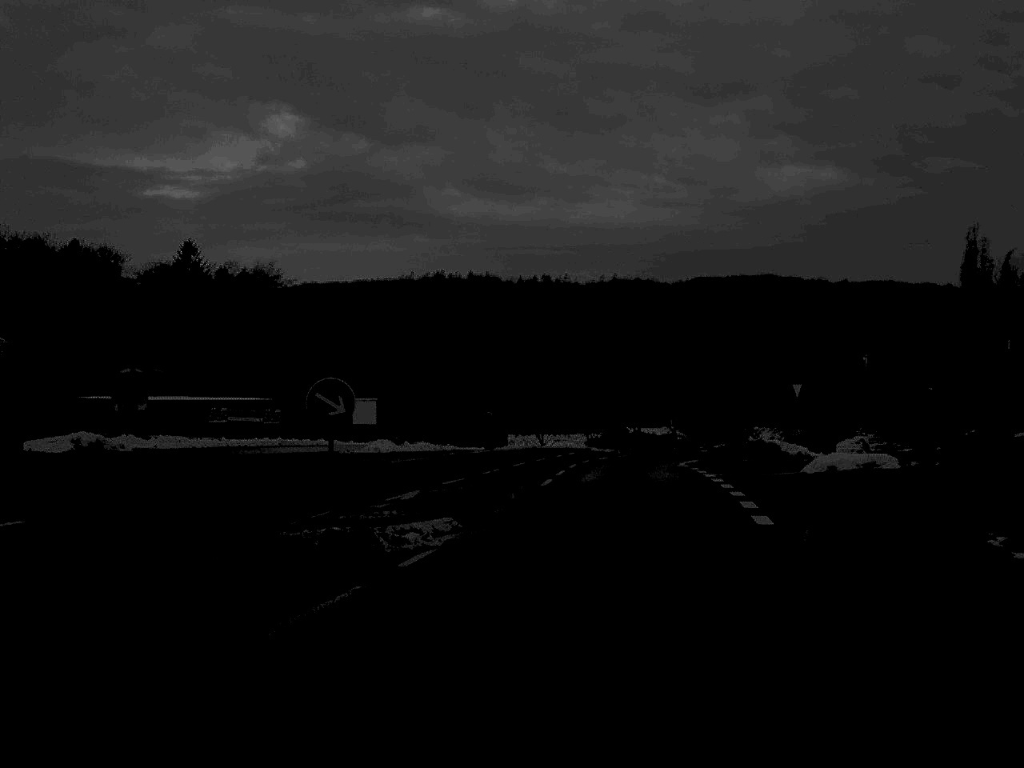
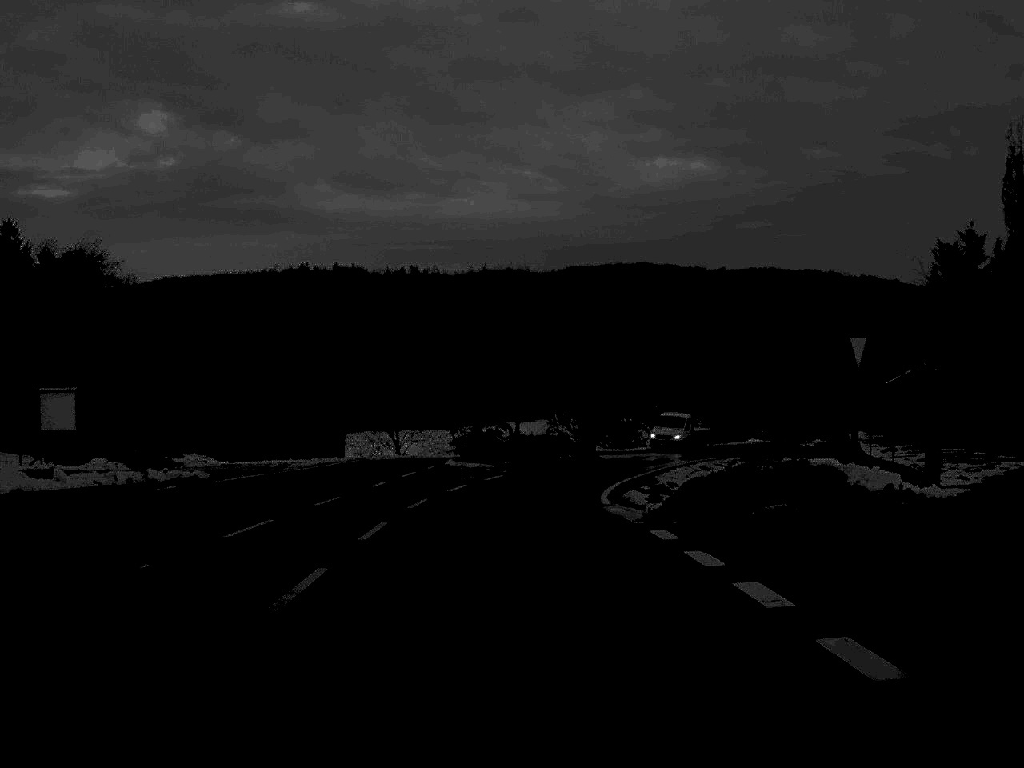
(+1.7, +23.5) m; +6°
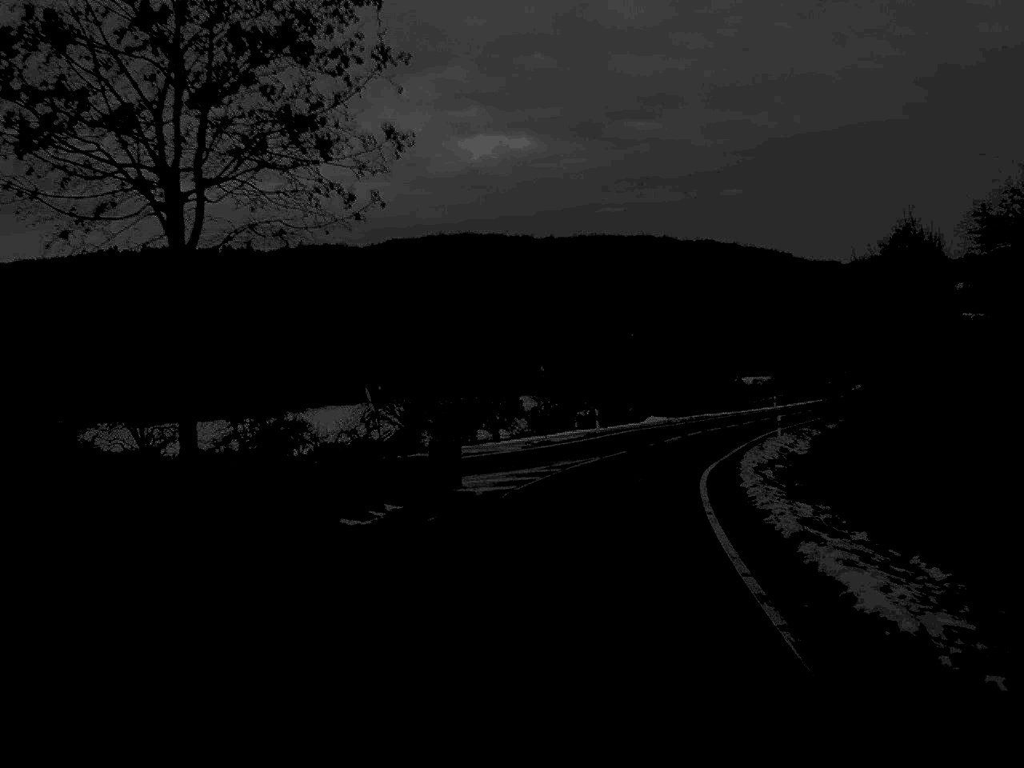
(+1.2, +35.6) m; +8°
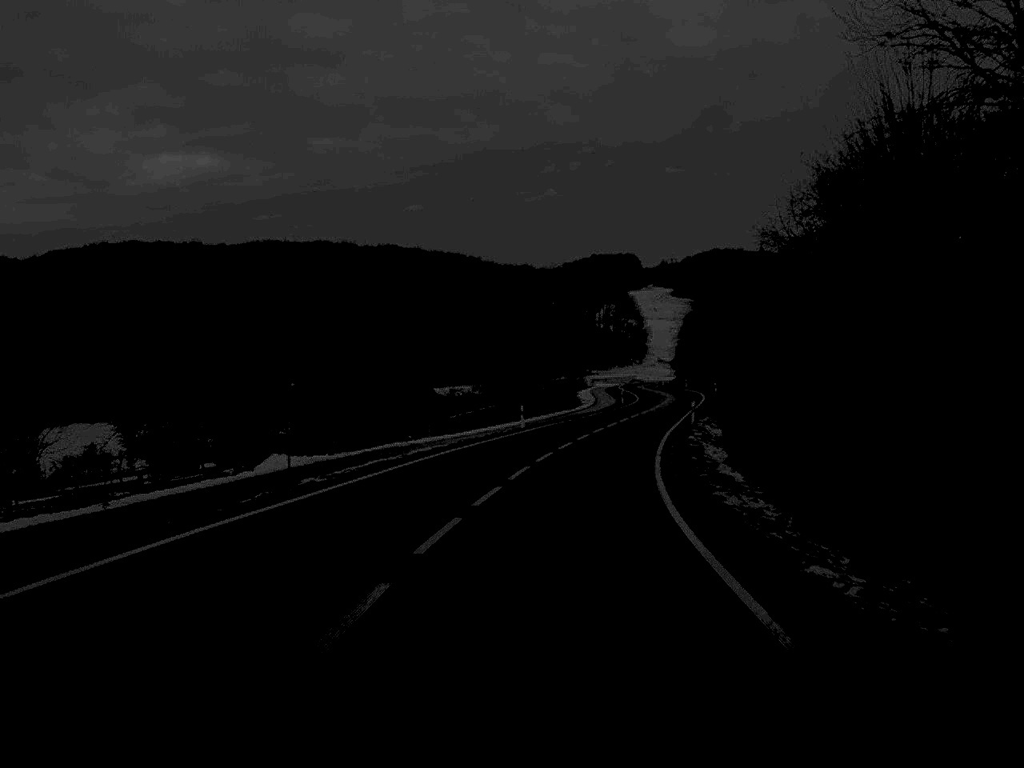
(+6.1, +46.6) m; +14°
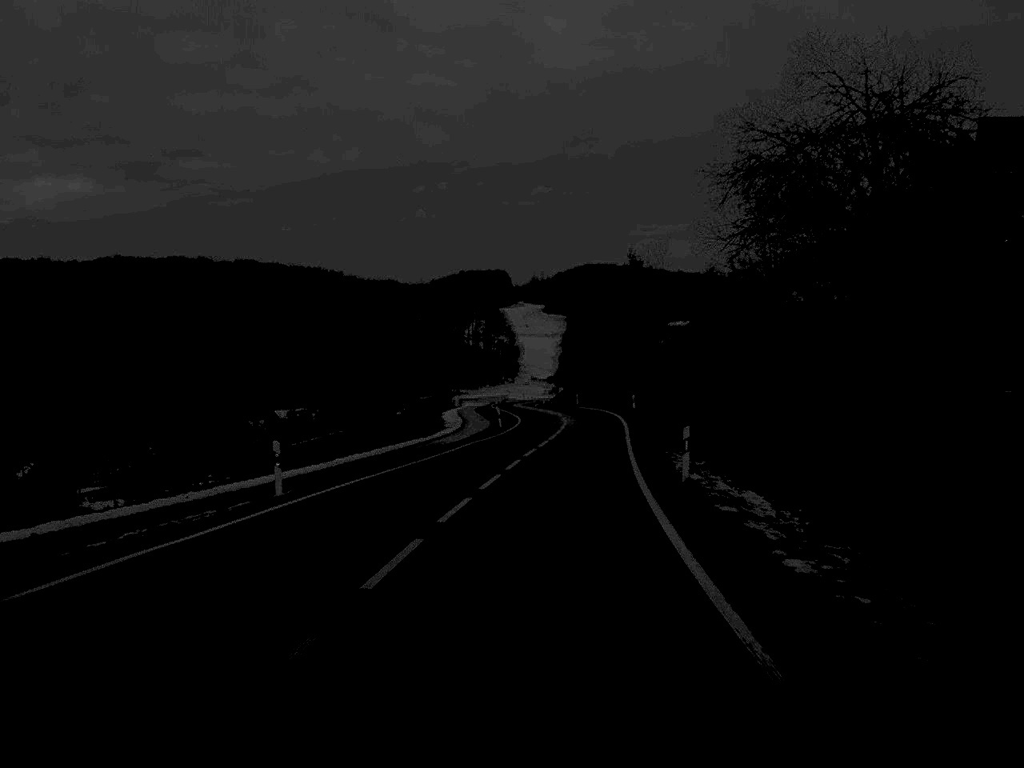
(+1.8, +31.7) m; +6°
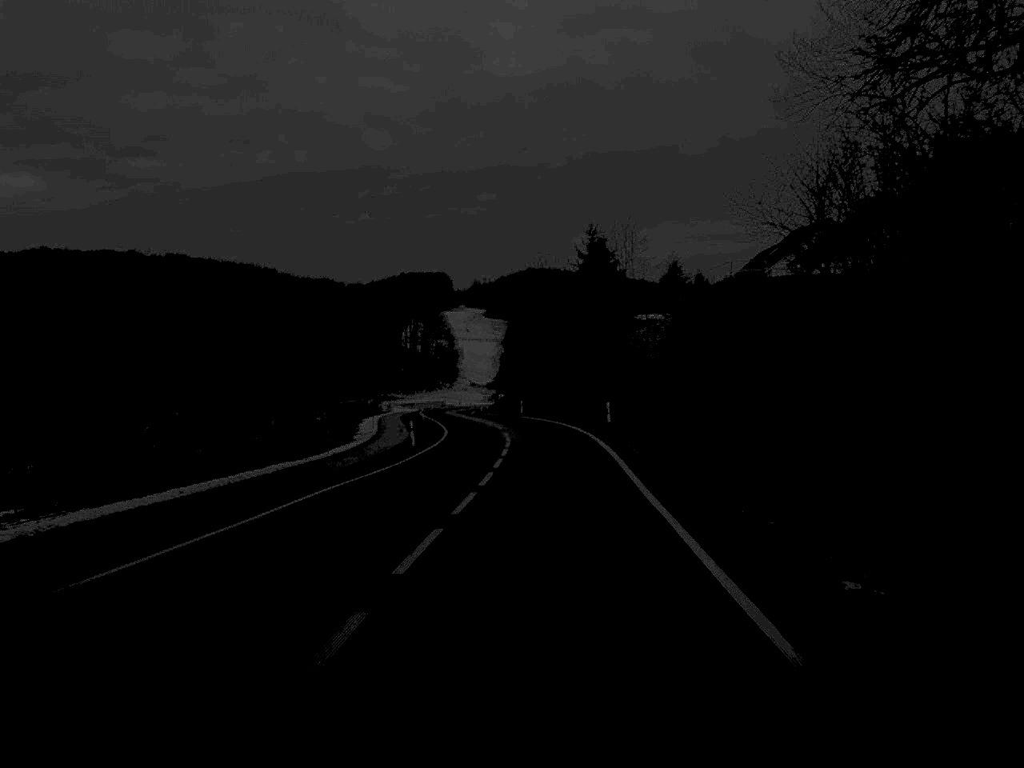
(+0.5, +22.9) m; +3°
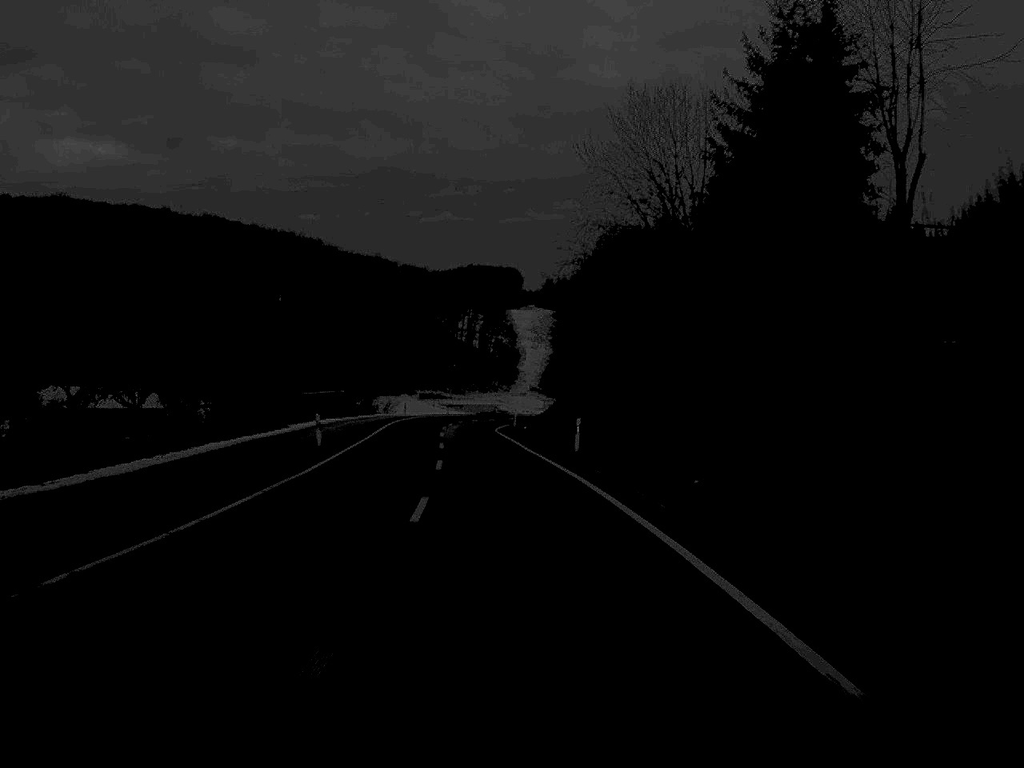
(+0.1, +61.6) m; -3°
